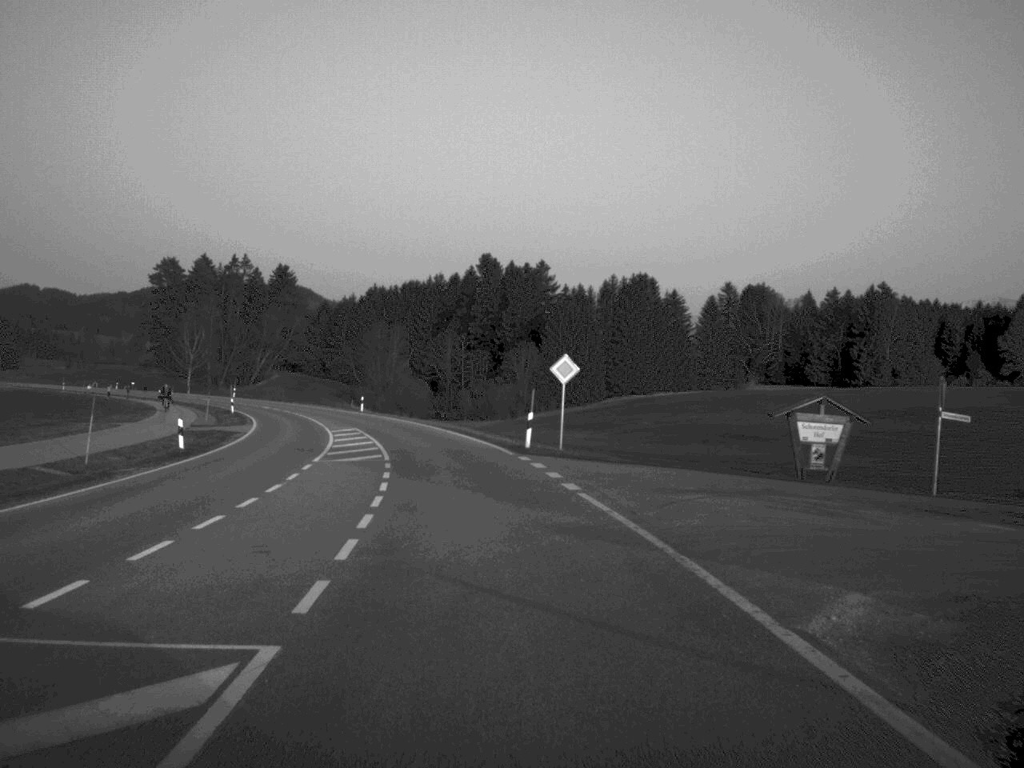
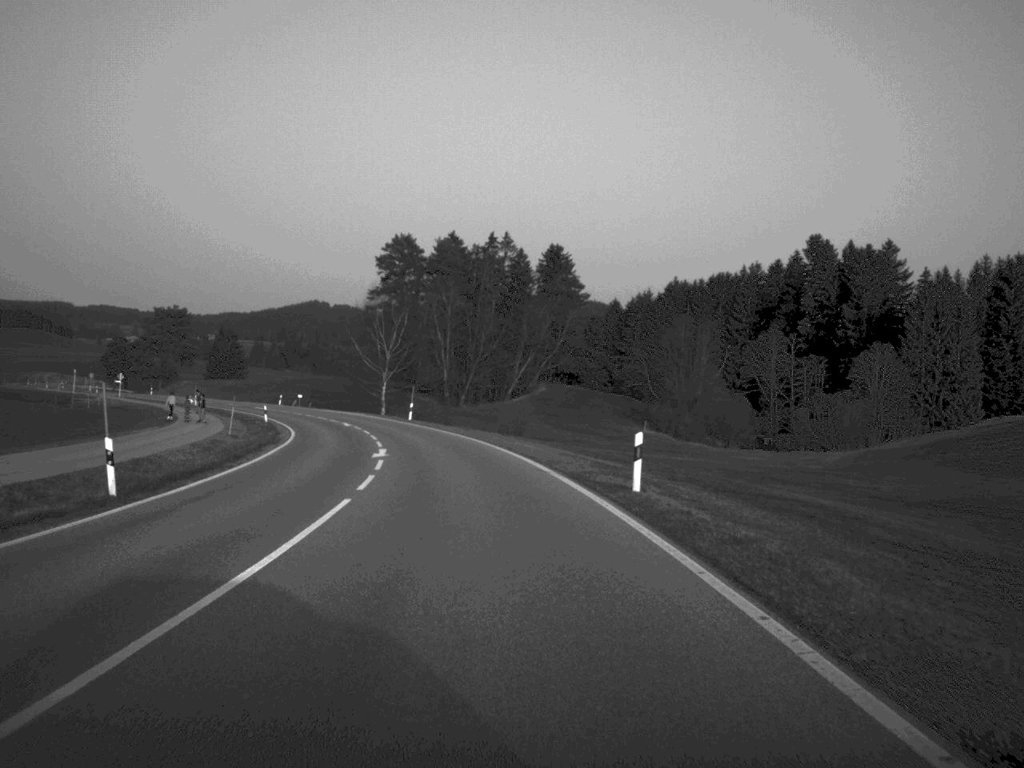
(-7.4, +63.0) m; -13°
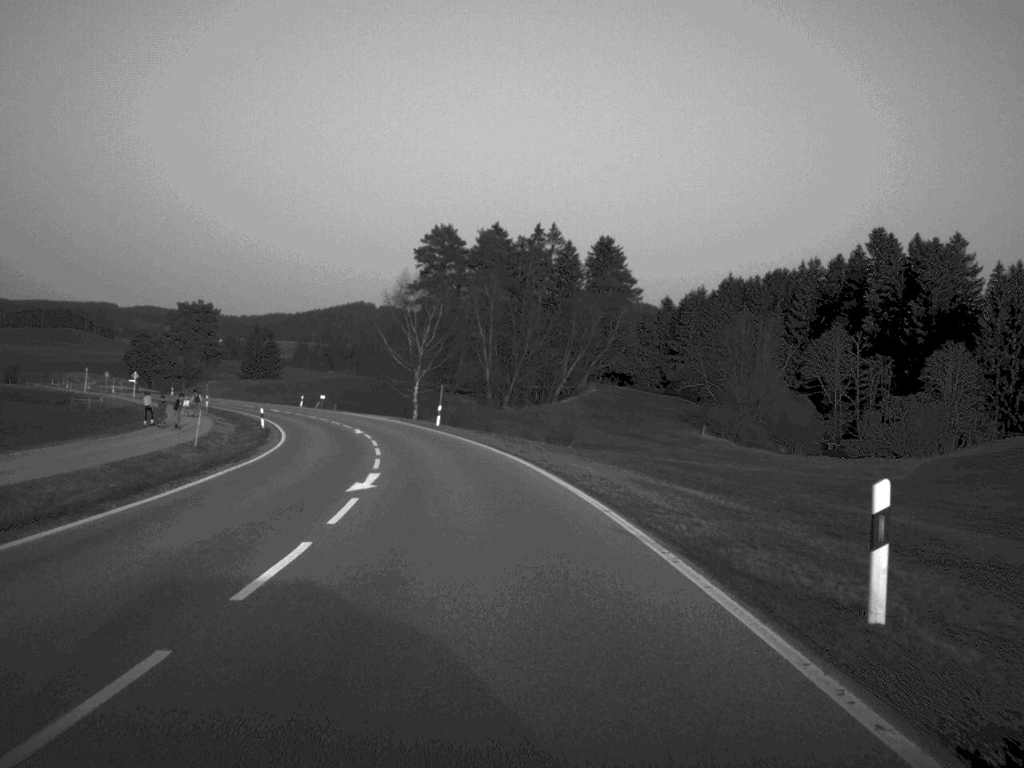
(-0.2, +12.3) m; -2°
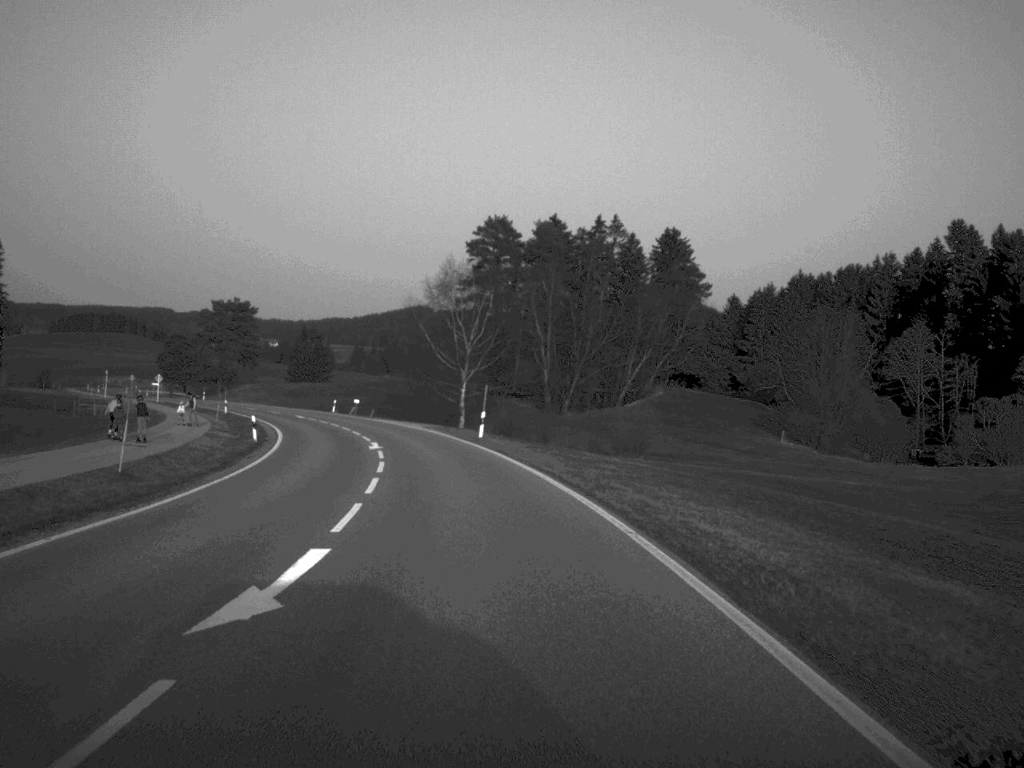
(-0.3, +13.0) m; -3°
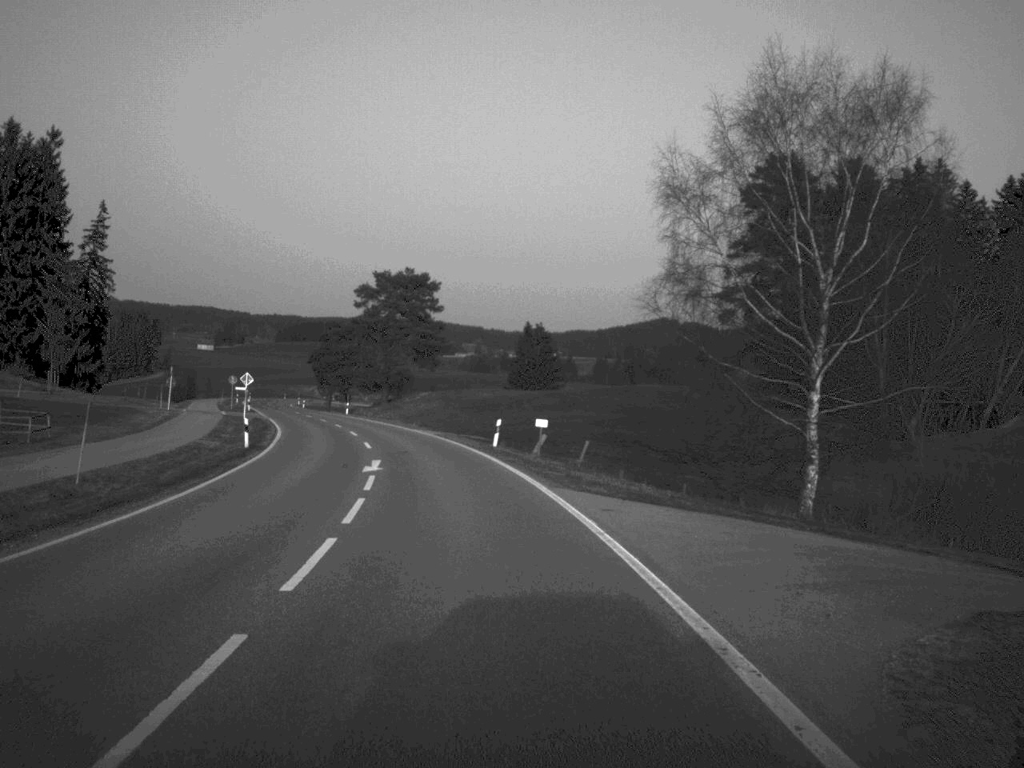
(-5.0, +52.7) m; -11°
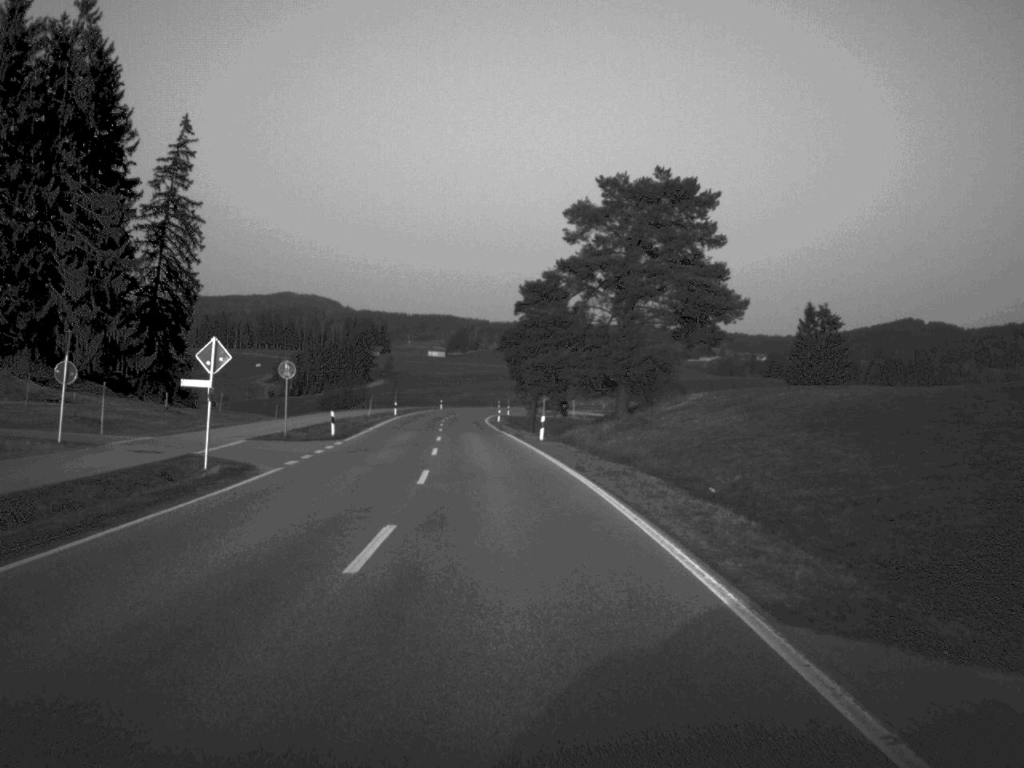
(-5.4, +53.5) m; -11°
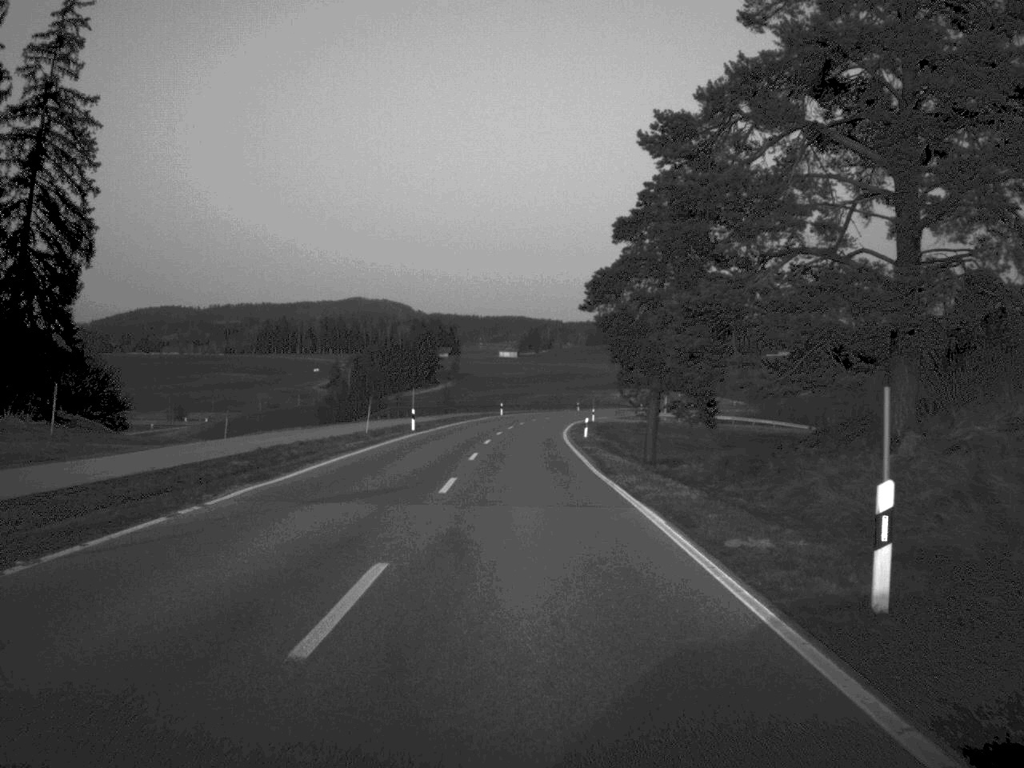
(-1.3, +39.2) m; -3°
